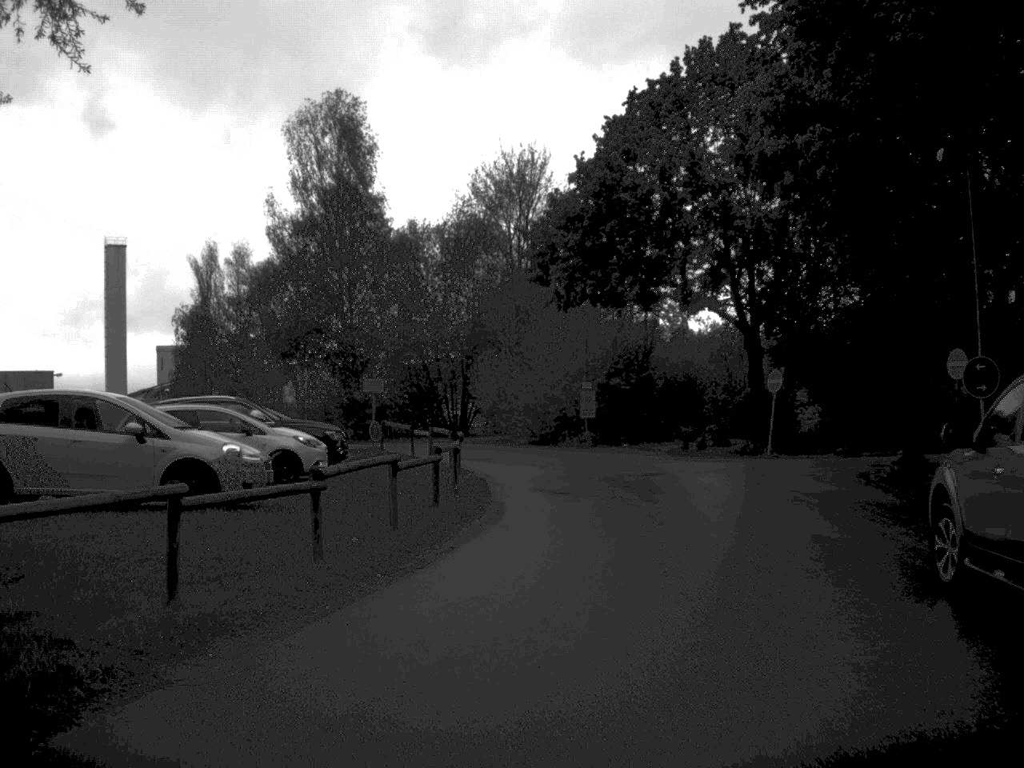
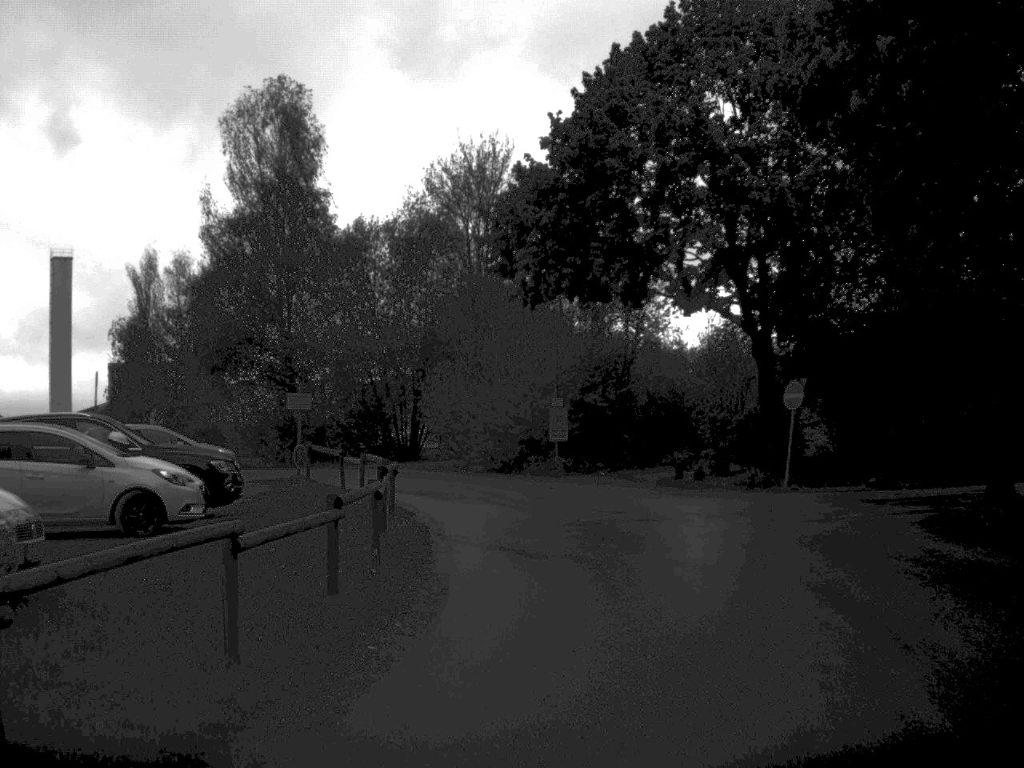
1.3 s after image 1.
(0.0, +6.7) m; +2°
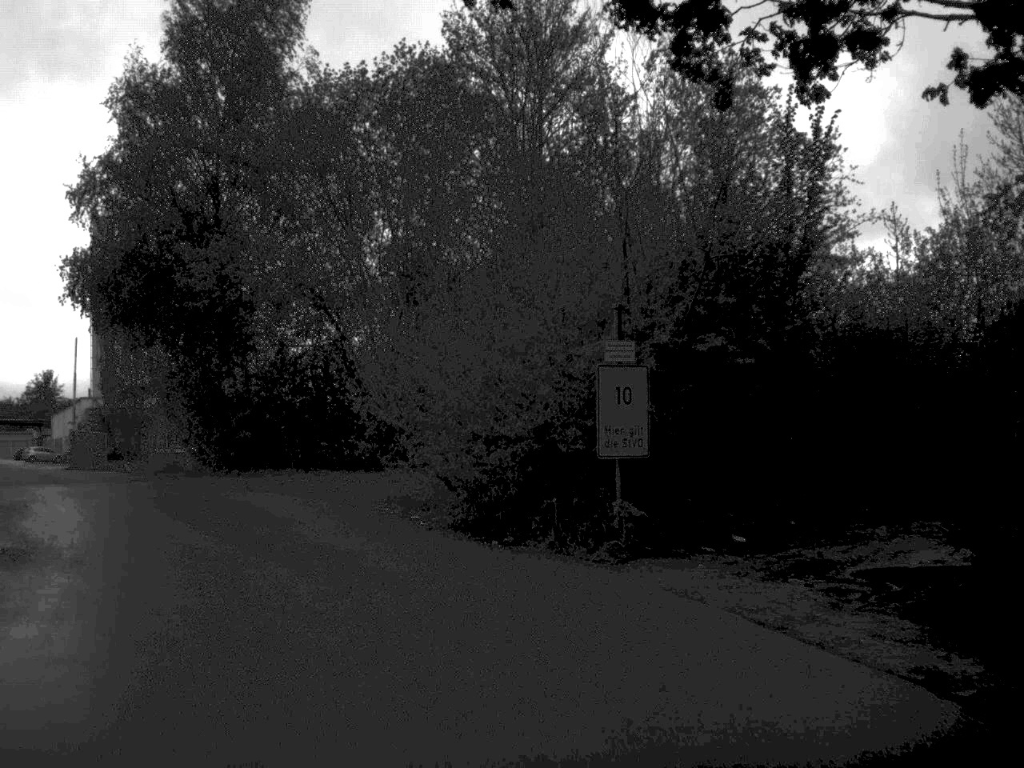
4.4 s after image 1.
(+1.0, +21.1) m; -6°
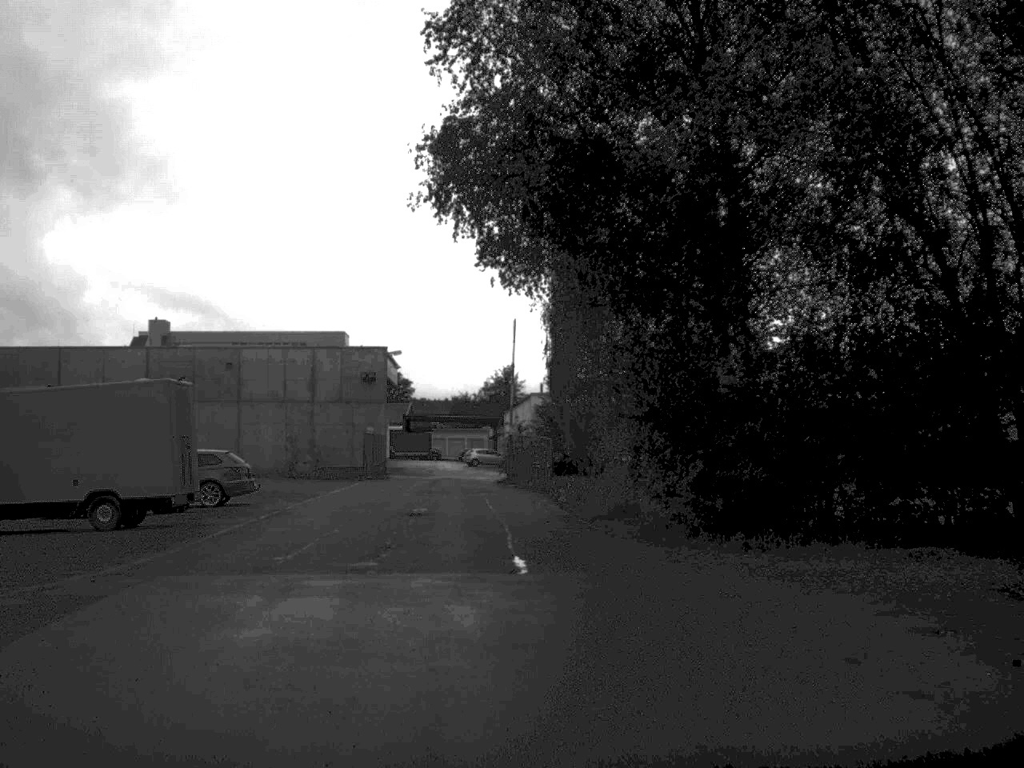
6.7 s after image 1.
(-3.3, +15.2) m; -21°
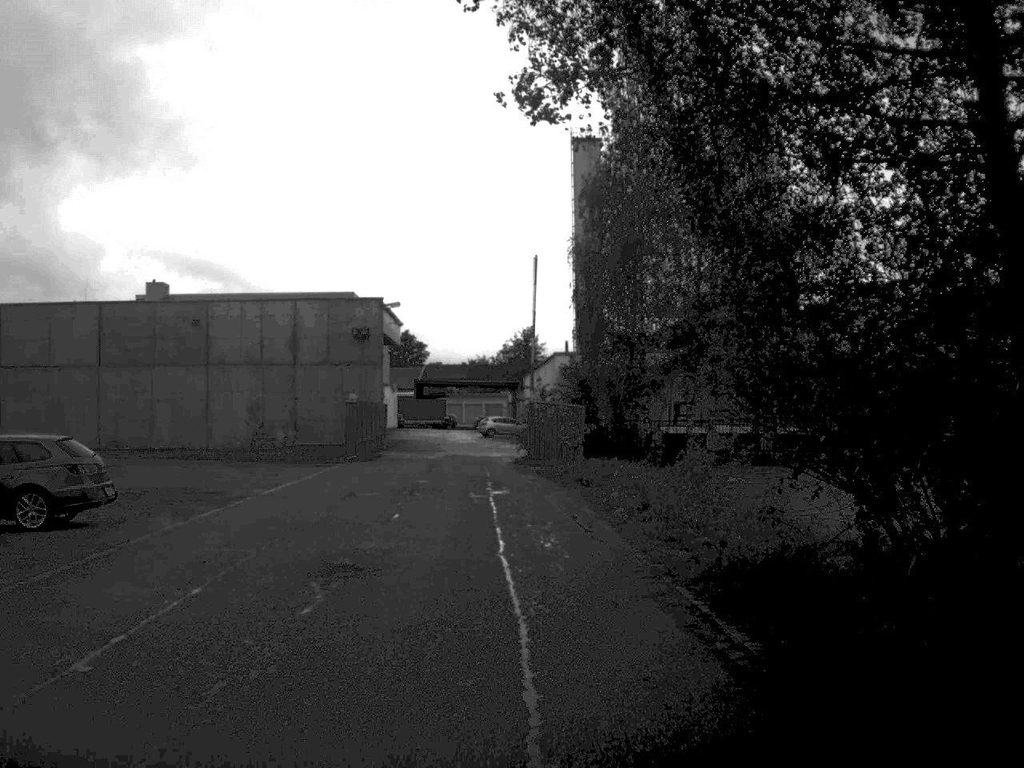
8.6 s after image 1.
(-0.2, +12.8) m; -1°
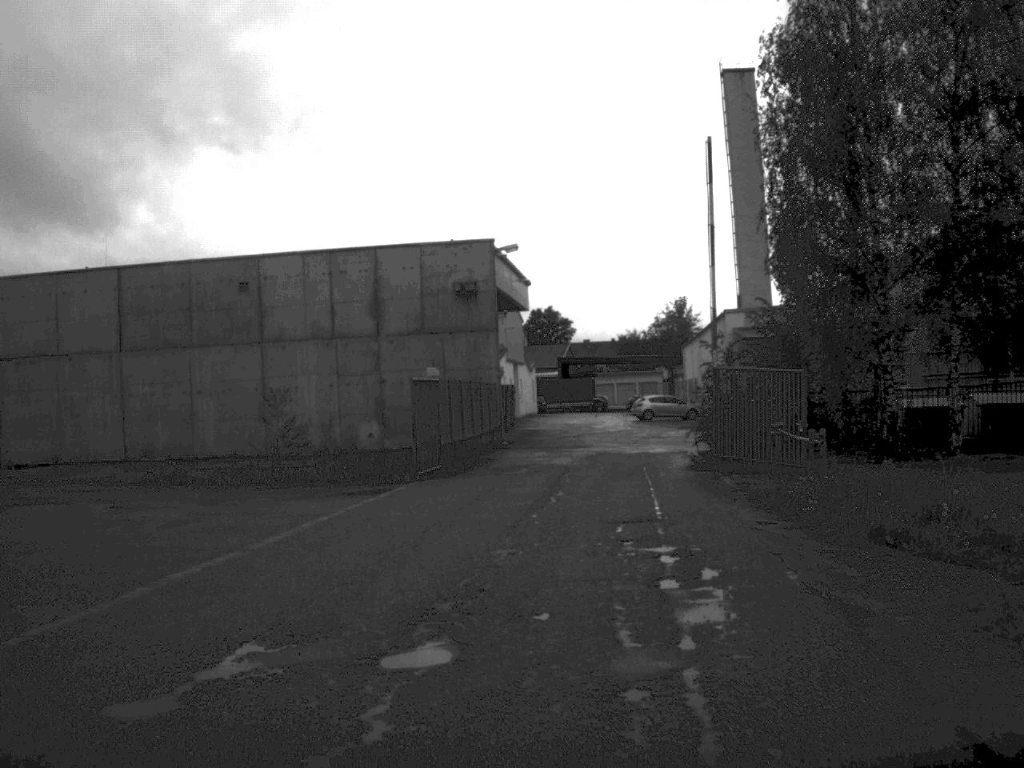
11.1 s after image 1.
(-0.6, +17.6) m; -7°
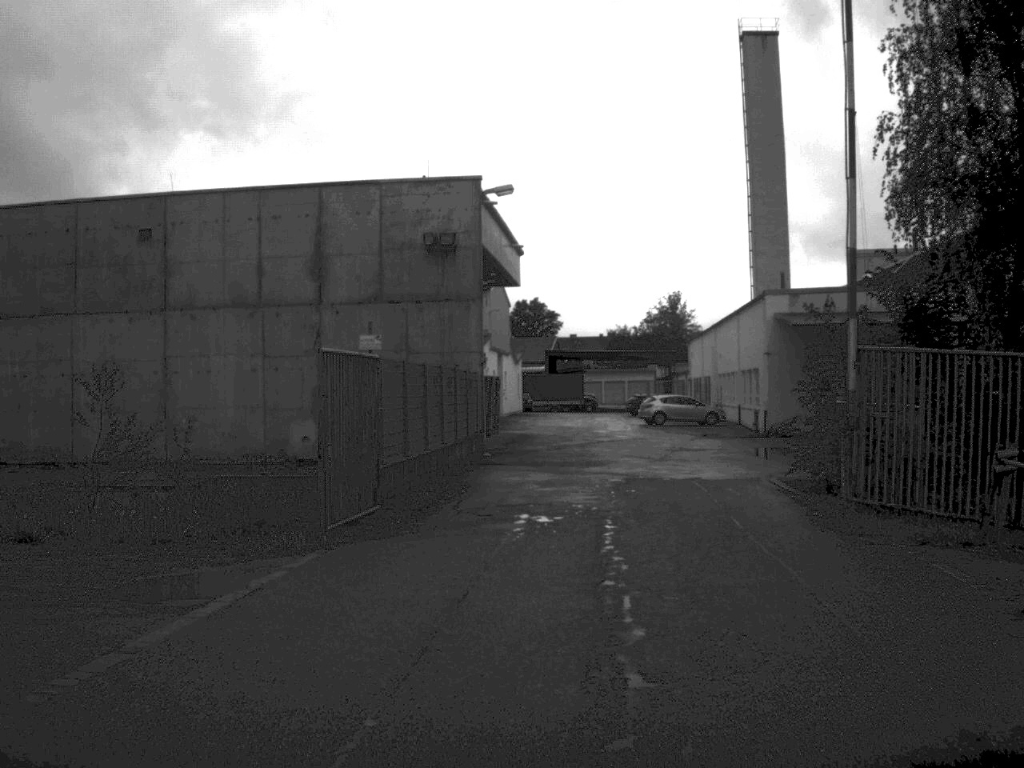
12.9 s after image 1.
(-0.3, +12.8) m; +1°
